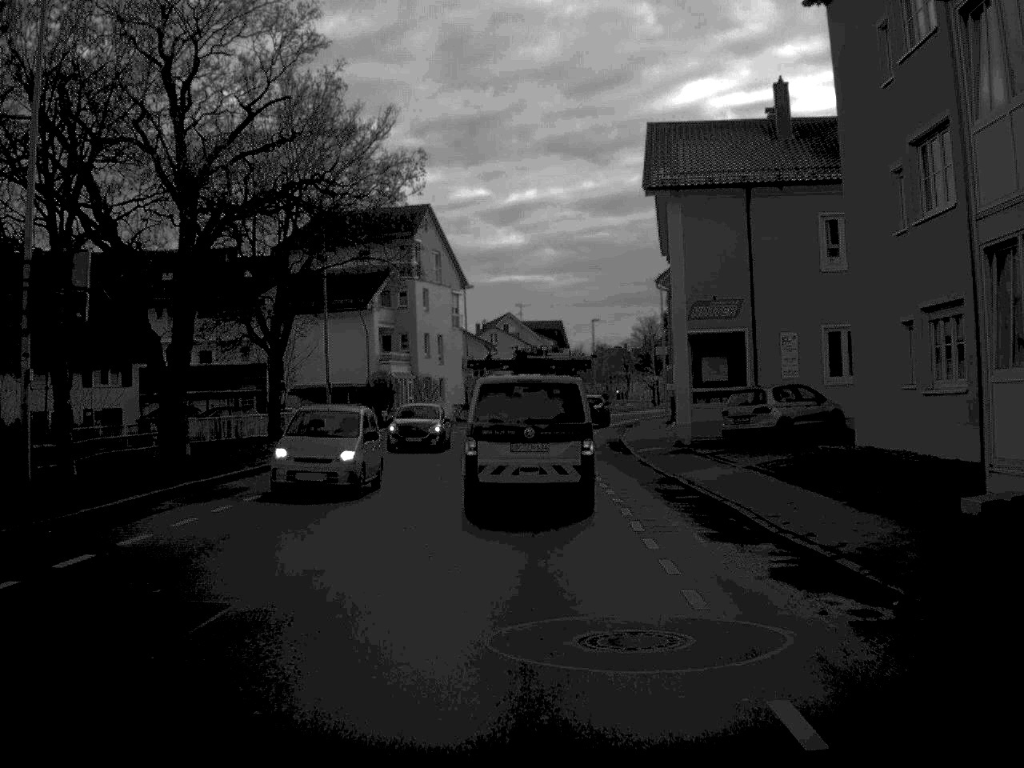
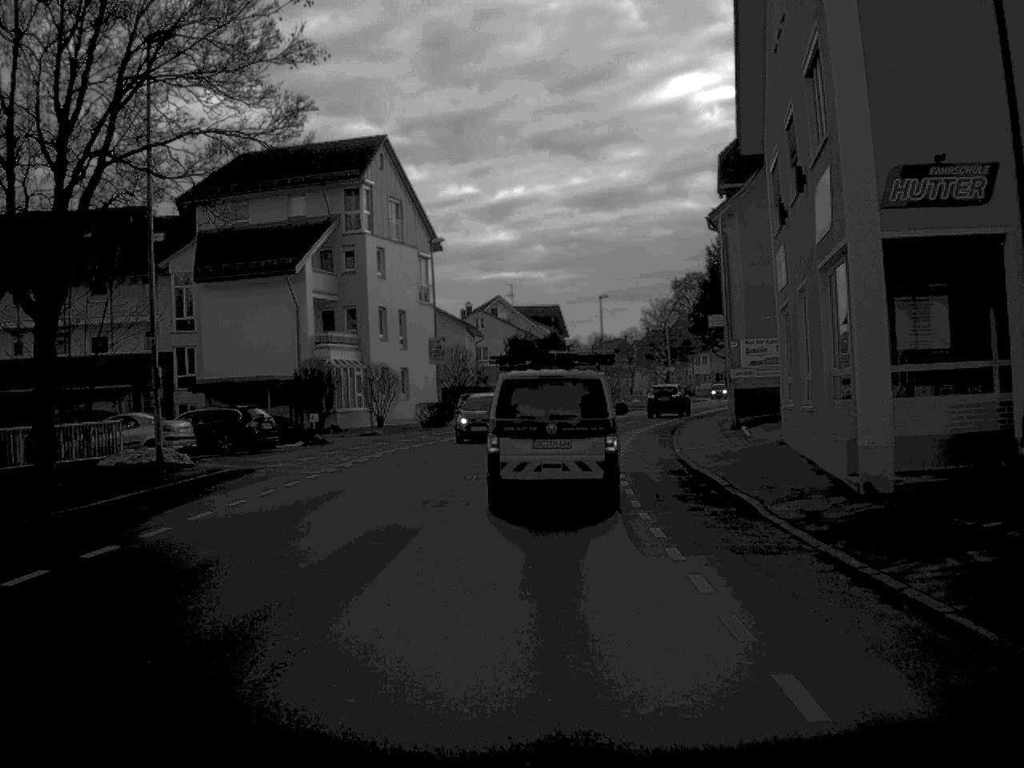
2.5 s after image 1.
(0.0, +21.4) m; 0°
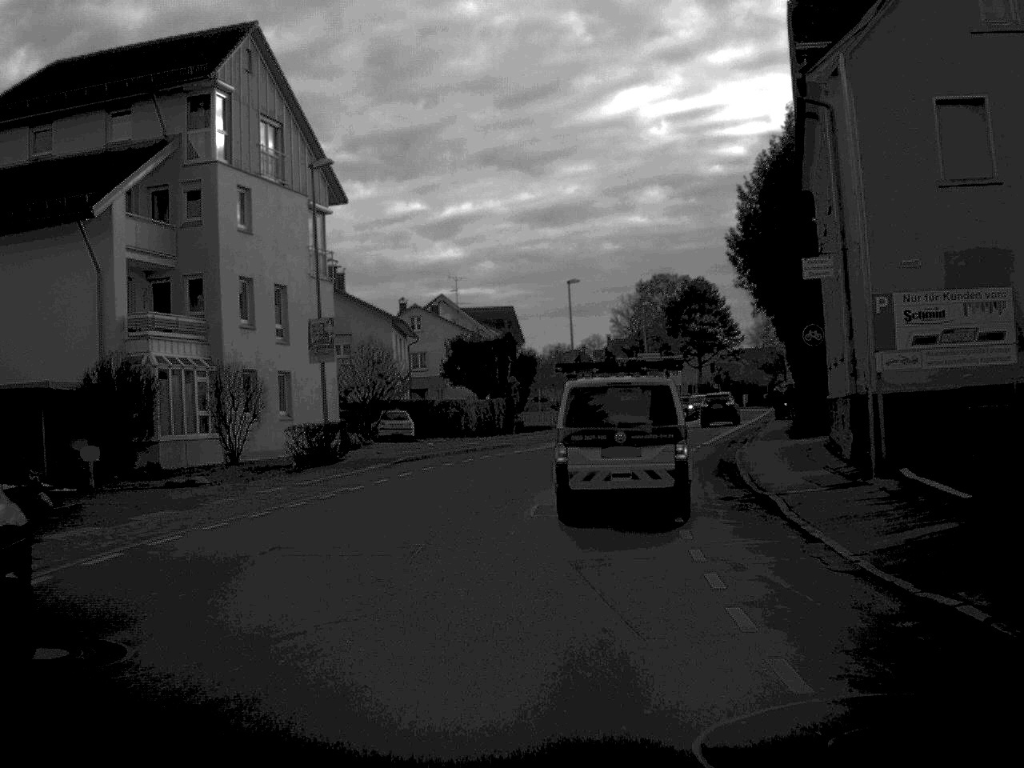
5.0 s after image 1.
(+0.2, +21.3) m; +2°
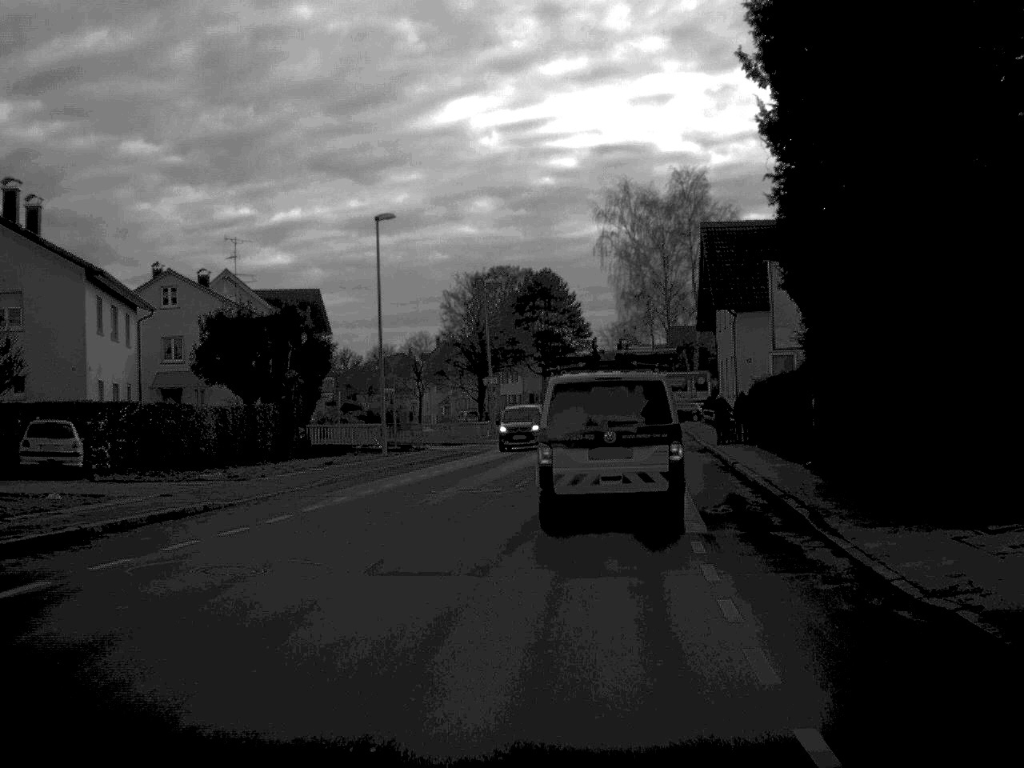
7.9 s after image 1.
(+1.4, +25.9) m; +8°
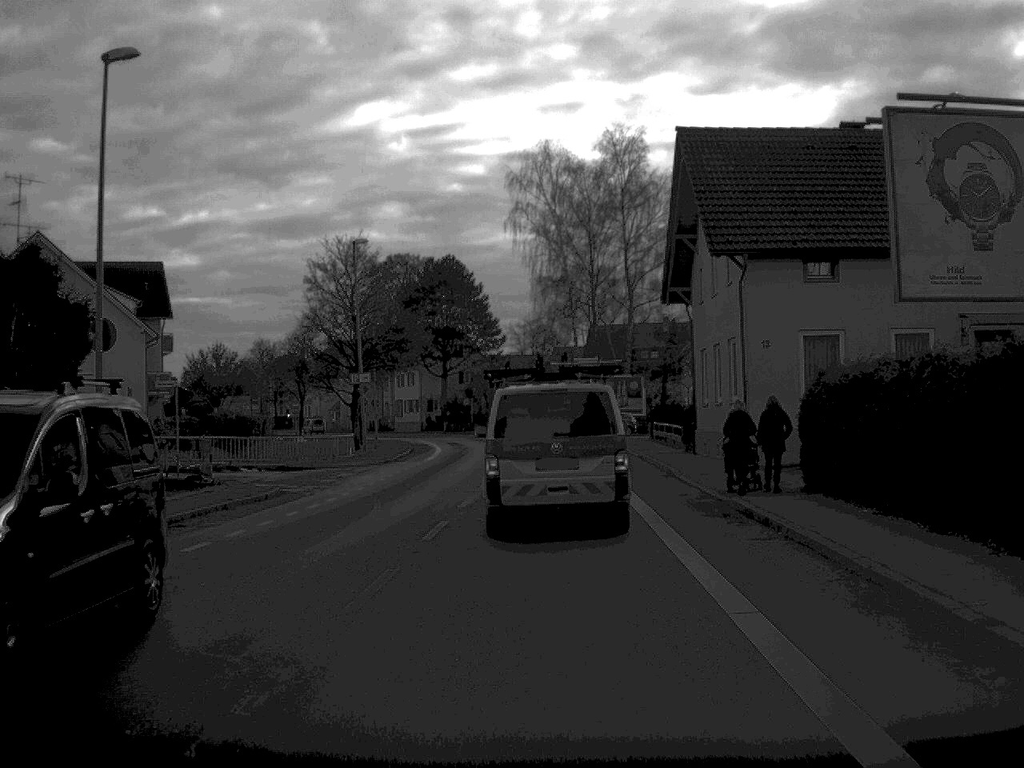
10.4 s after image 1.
(+0.9, +20.4) m; +4°
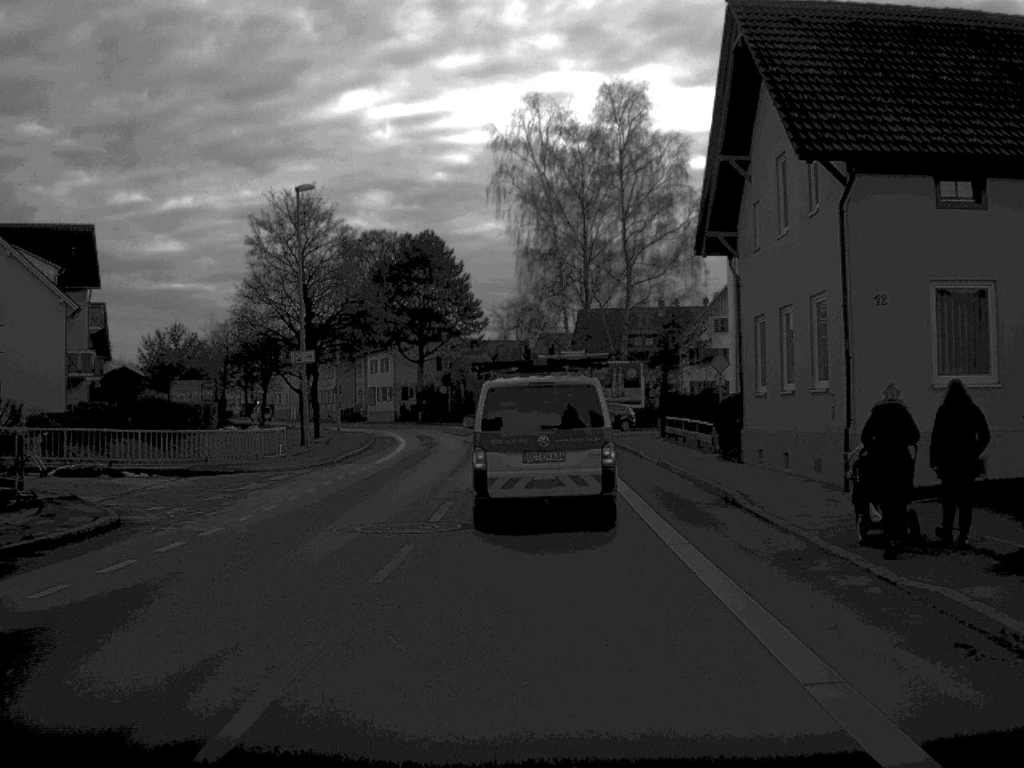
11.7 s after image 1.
(+0.1, +10.8) m; +1°
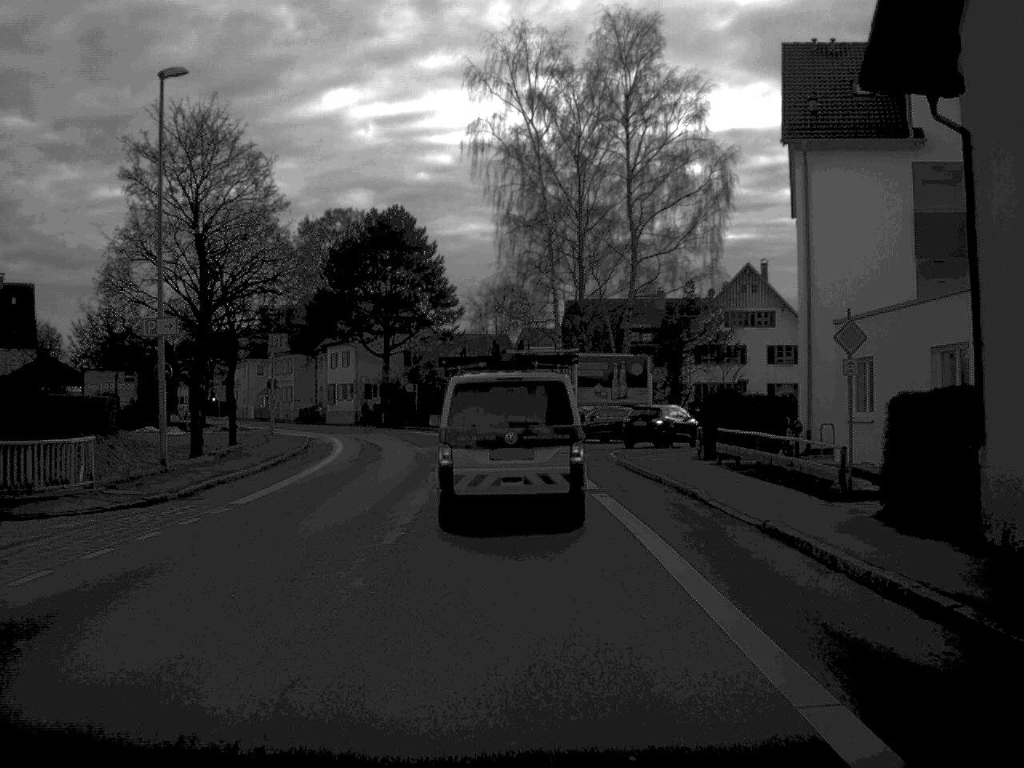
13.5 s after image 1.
(+0.1, +15.6) m; +1°
